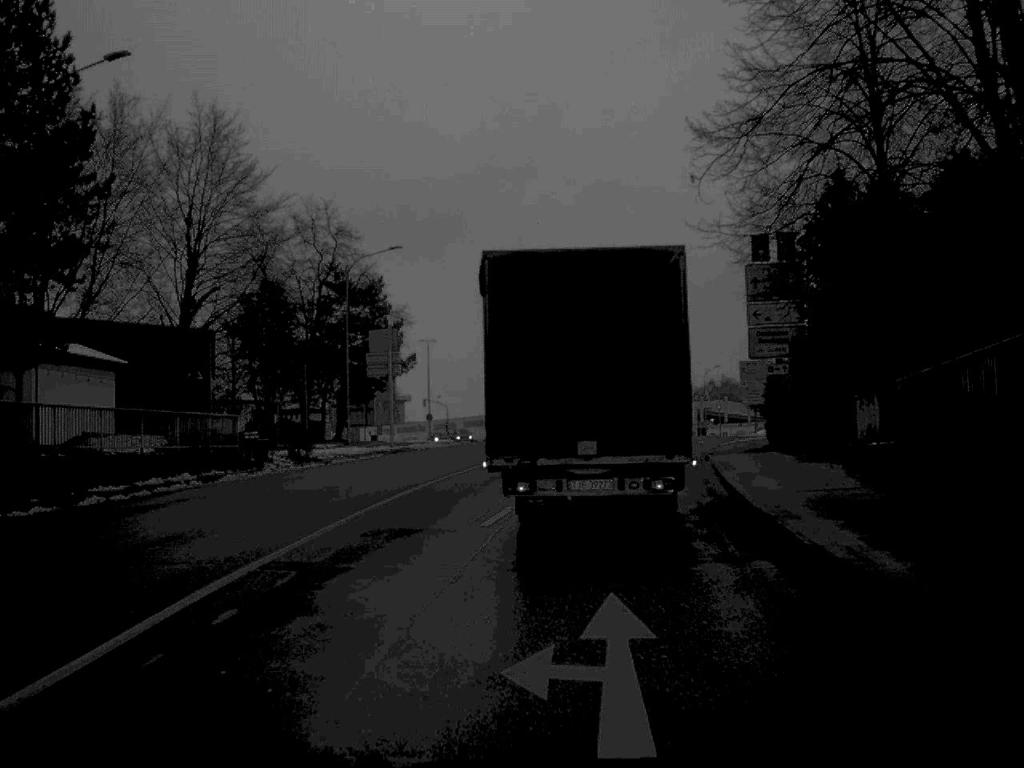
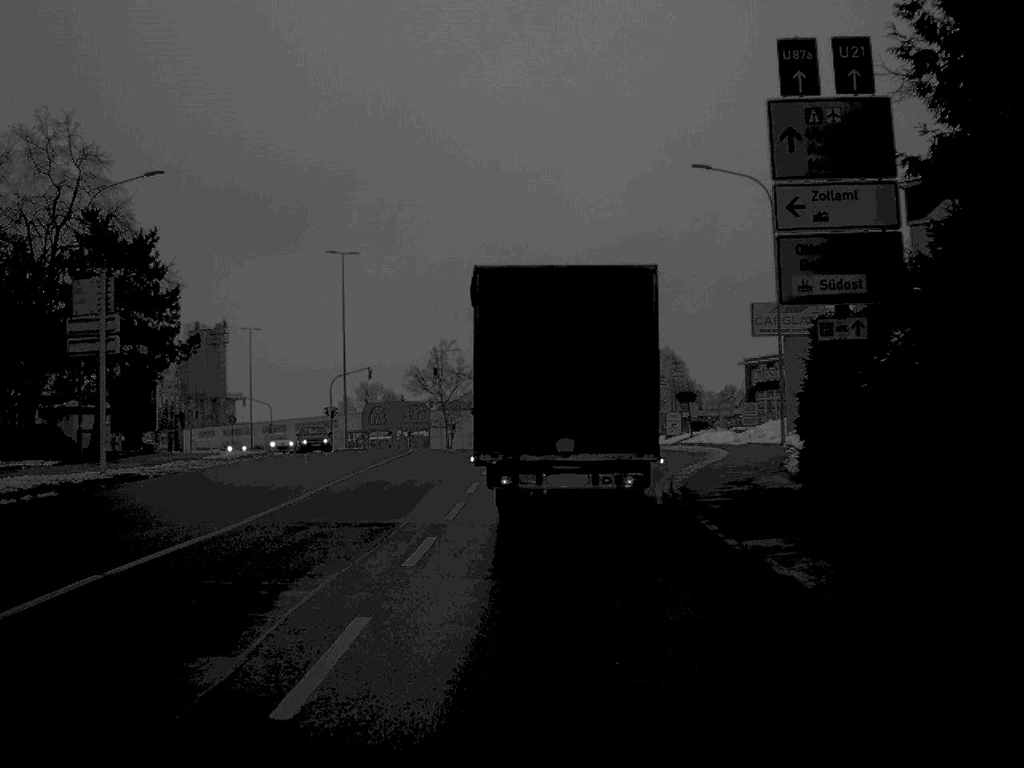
(+1.2, +22.1) m; +7°
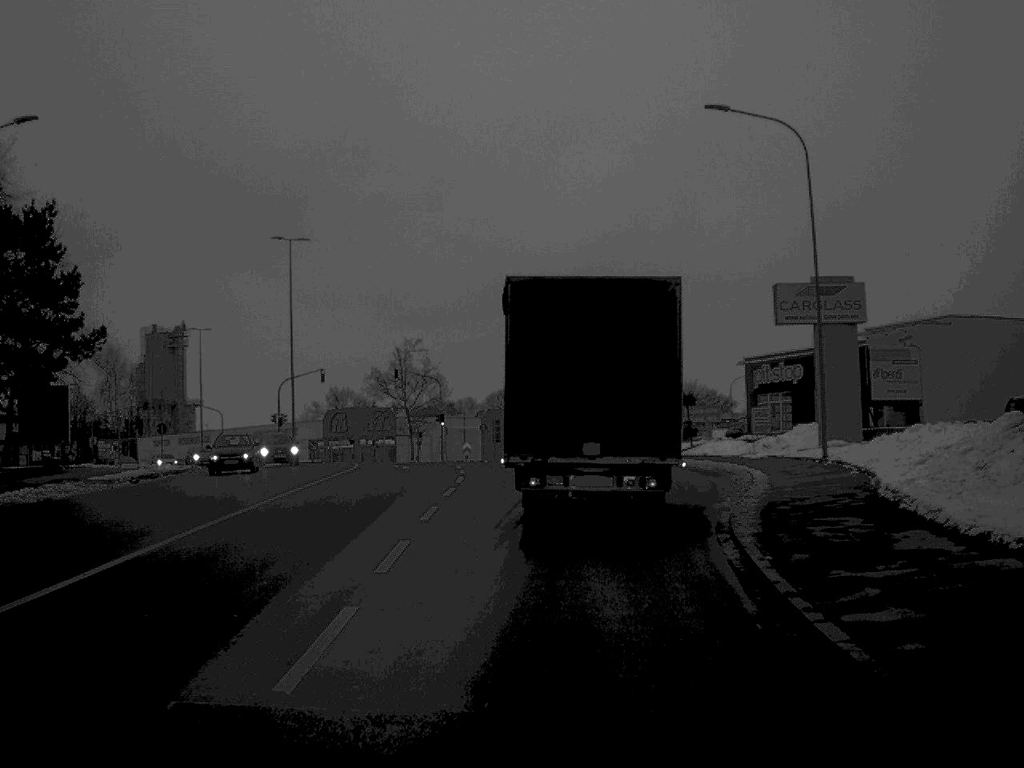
(+0.1, +10.5) m; +1°
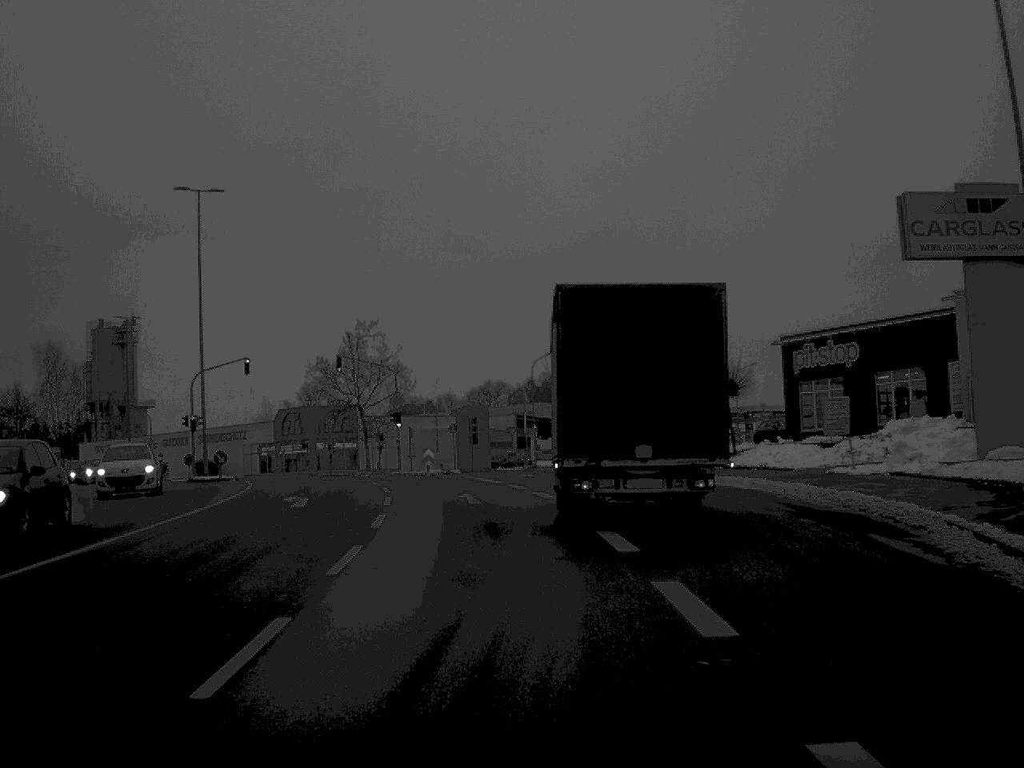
(+0.2, +17.6) m; +1°
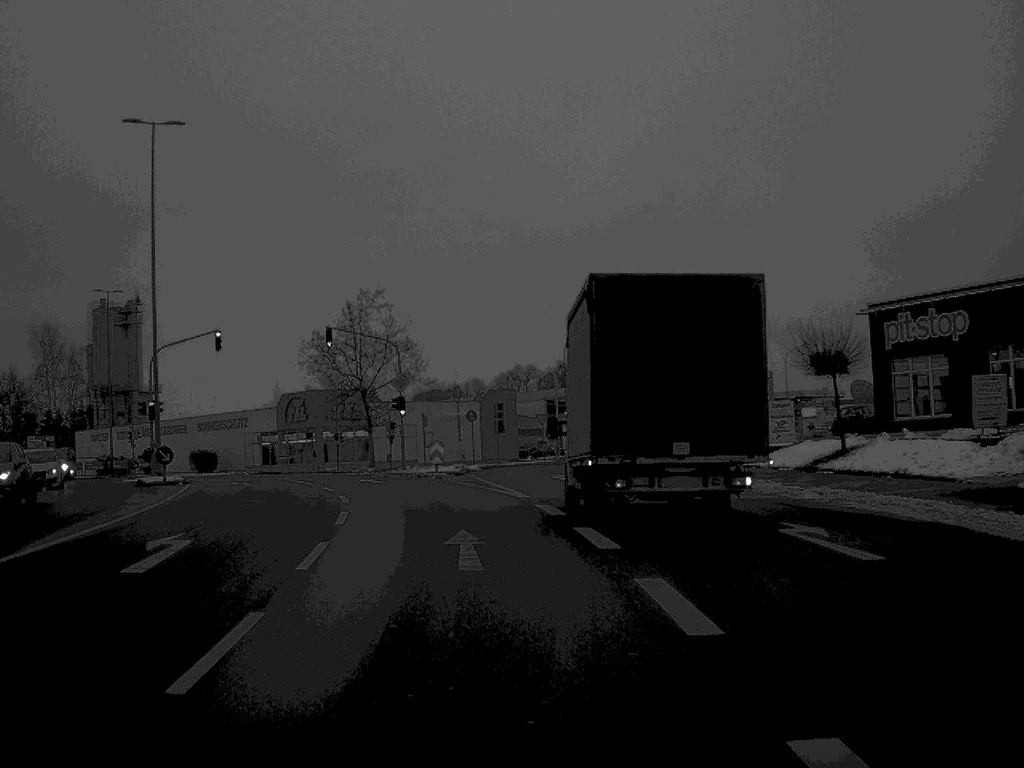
(-0.1, +11.9) m; -1°
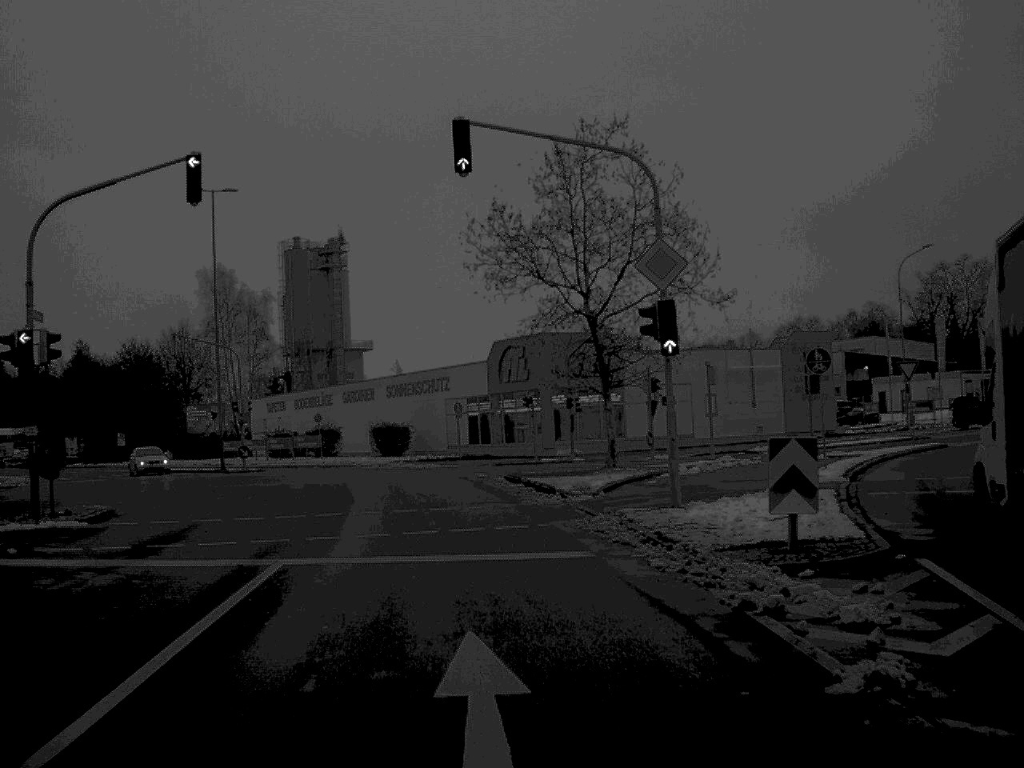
(-2.9, +32.9) m; -12°
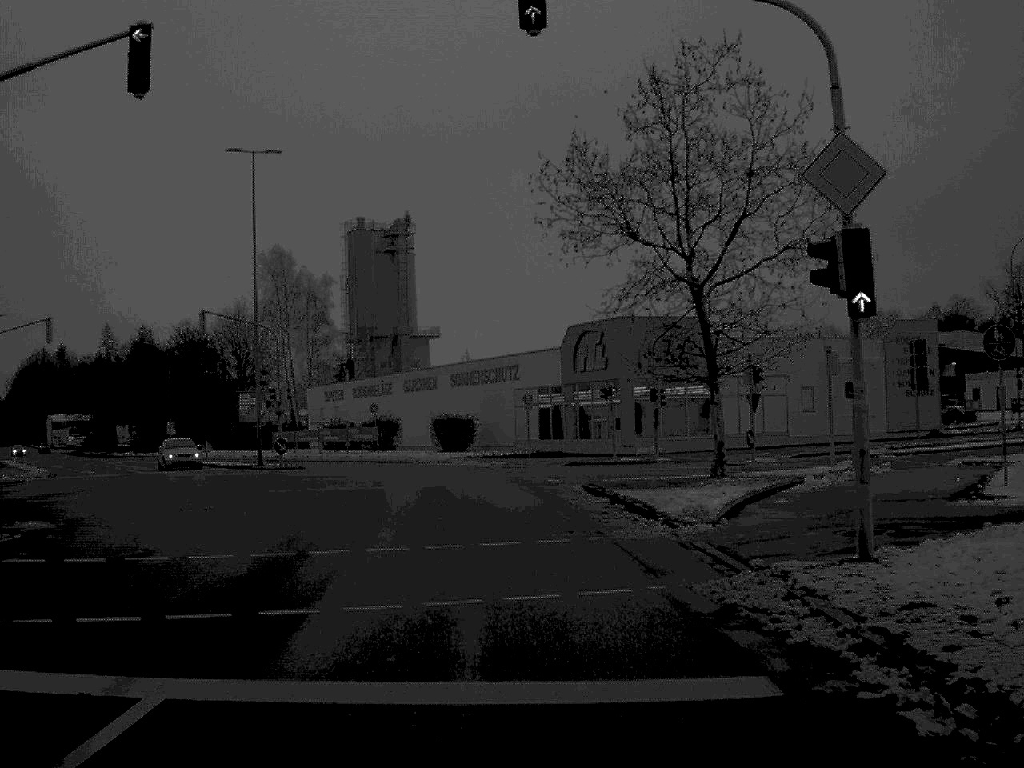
(-0.2, +7.1) m; -3°
